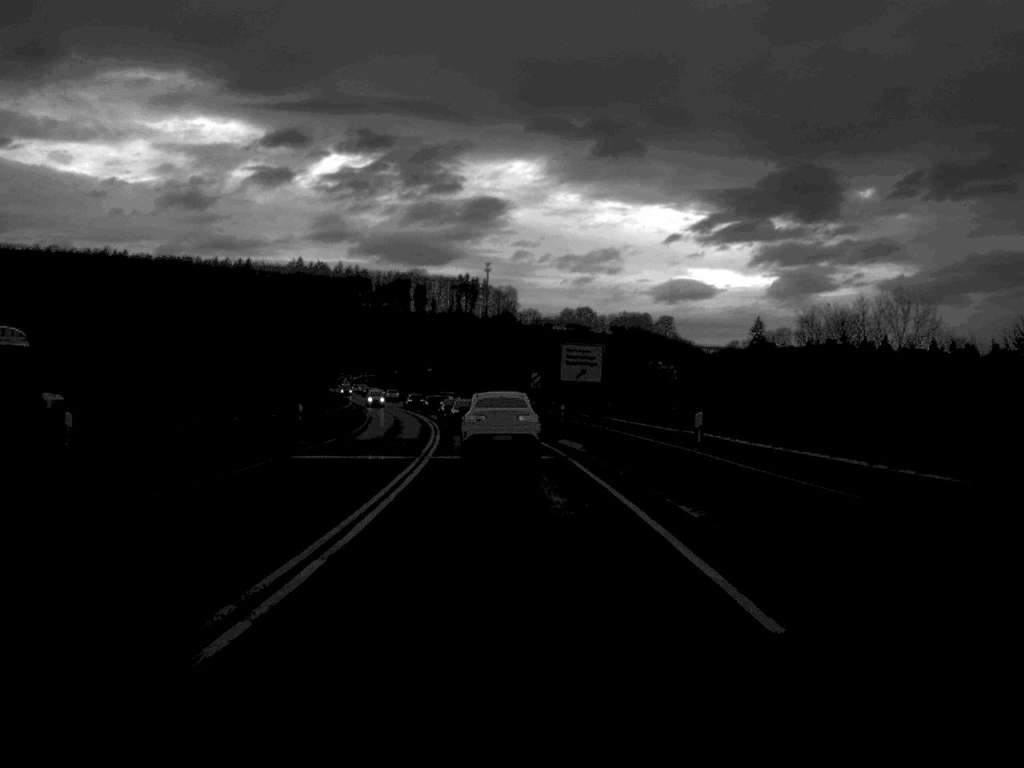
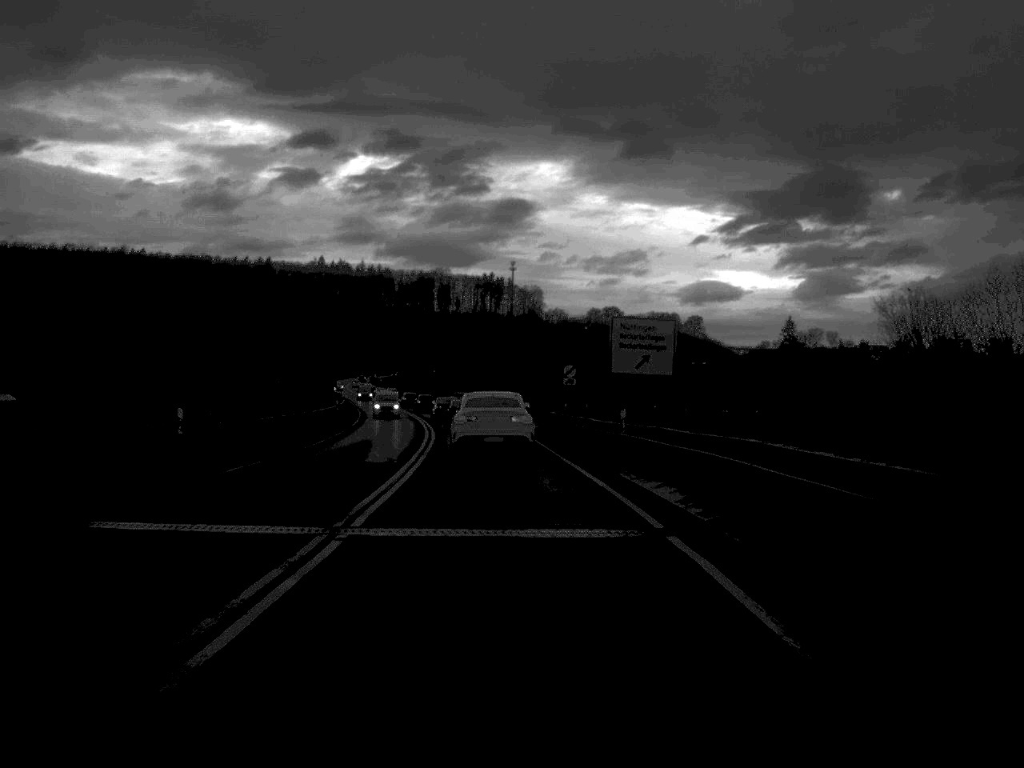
(-0.2, +19.0) m; -1°
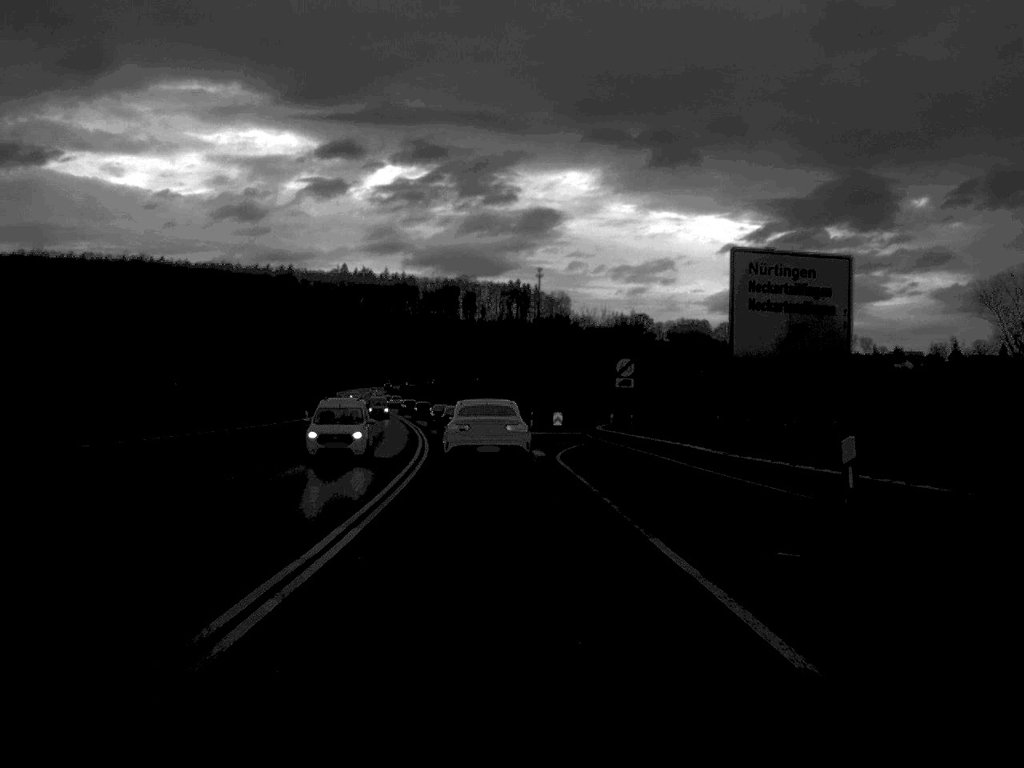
(-0.2, +18.2) m; -1°
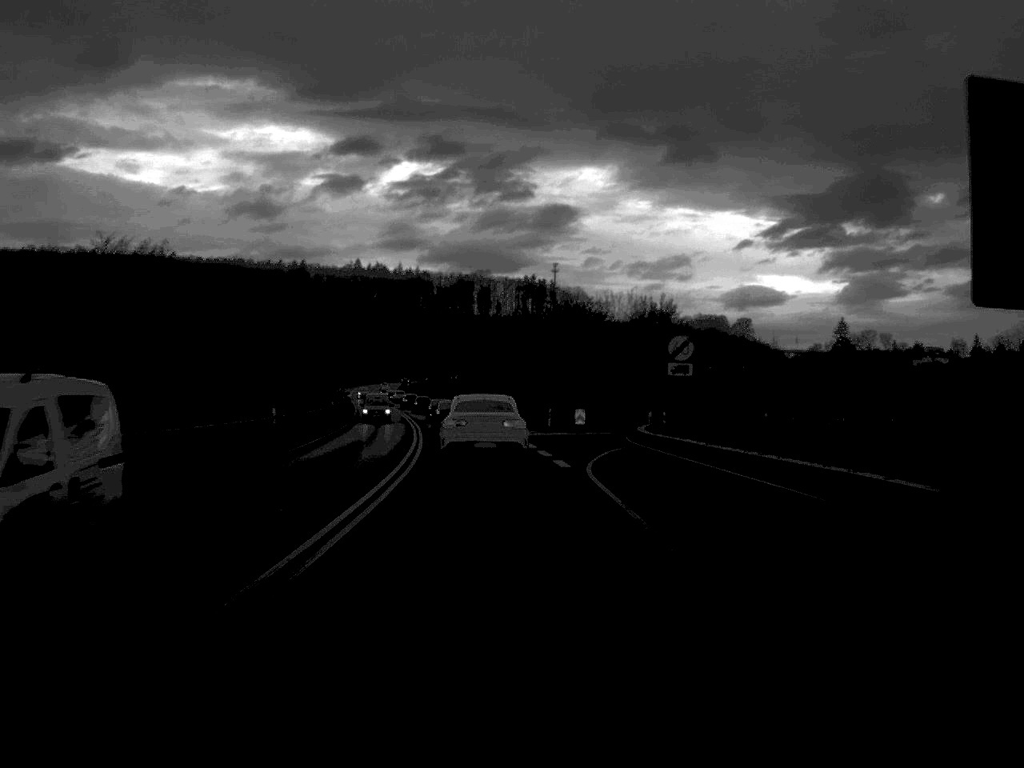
(-0.1, +10.3) m; -1°
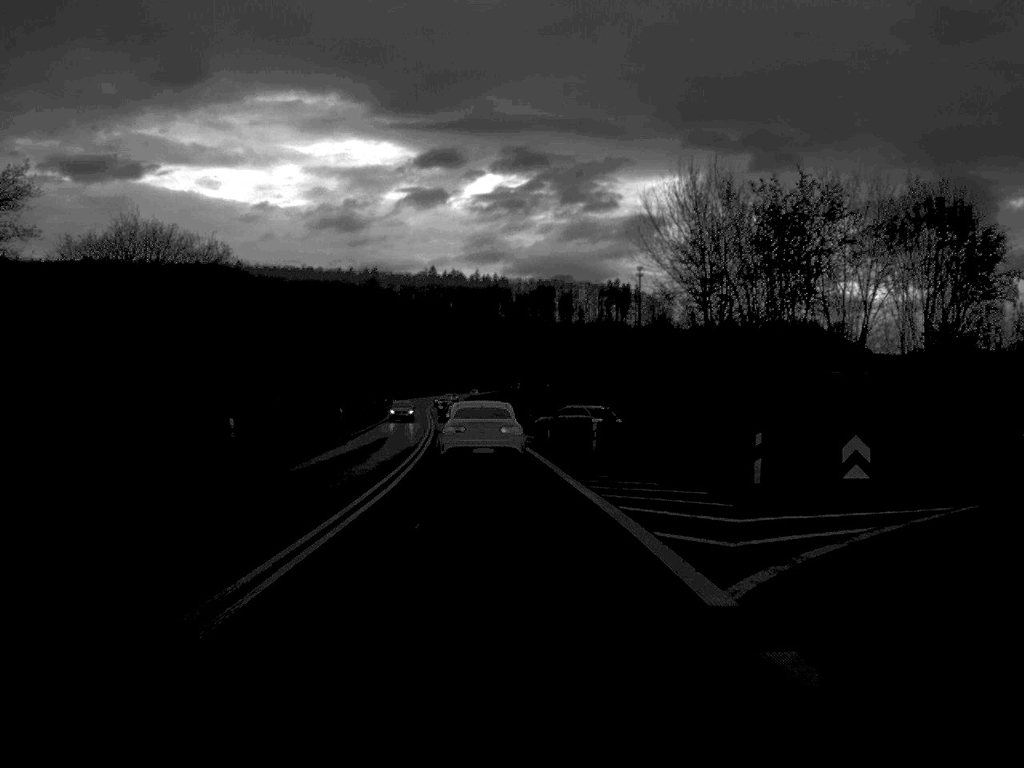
(-1.3, +43.4) m; -4°
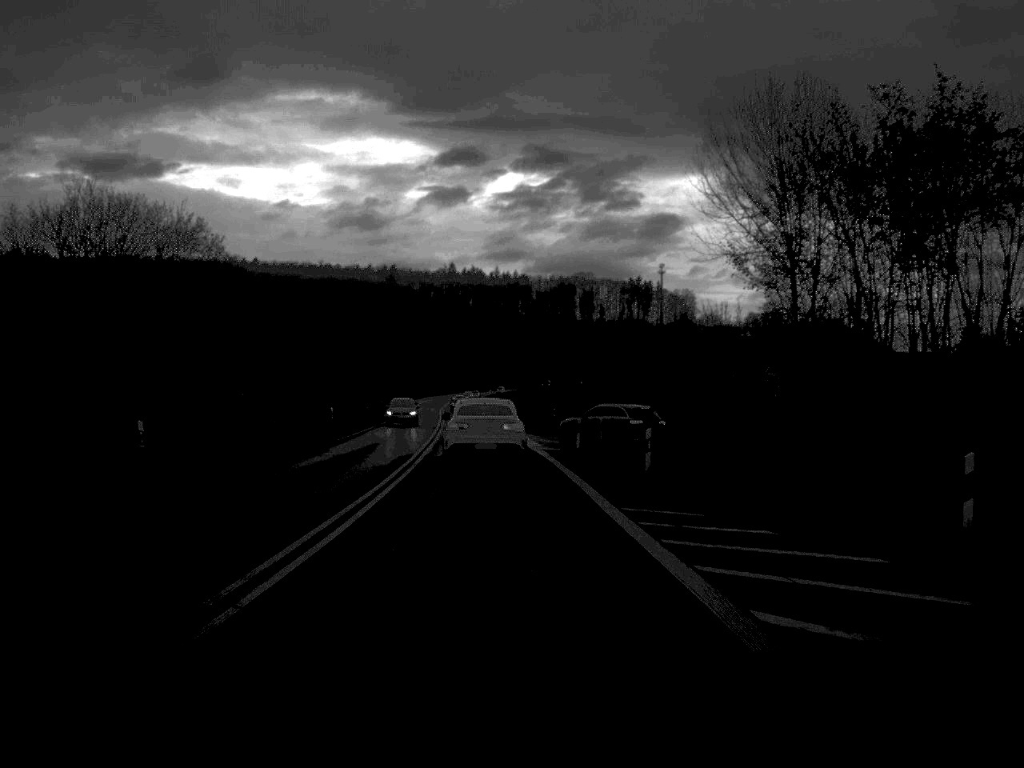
(-0.1, +10.3) m; -1°
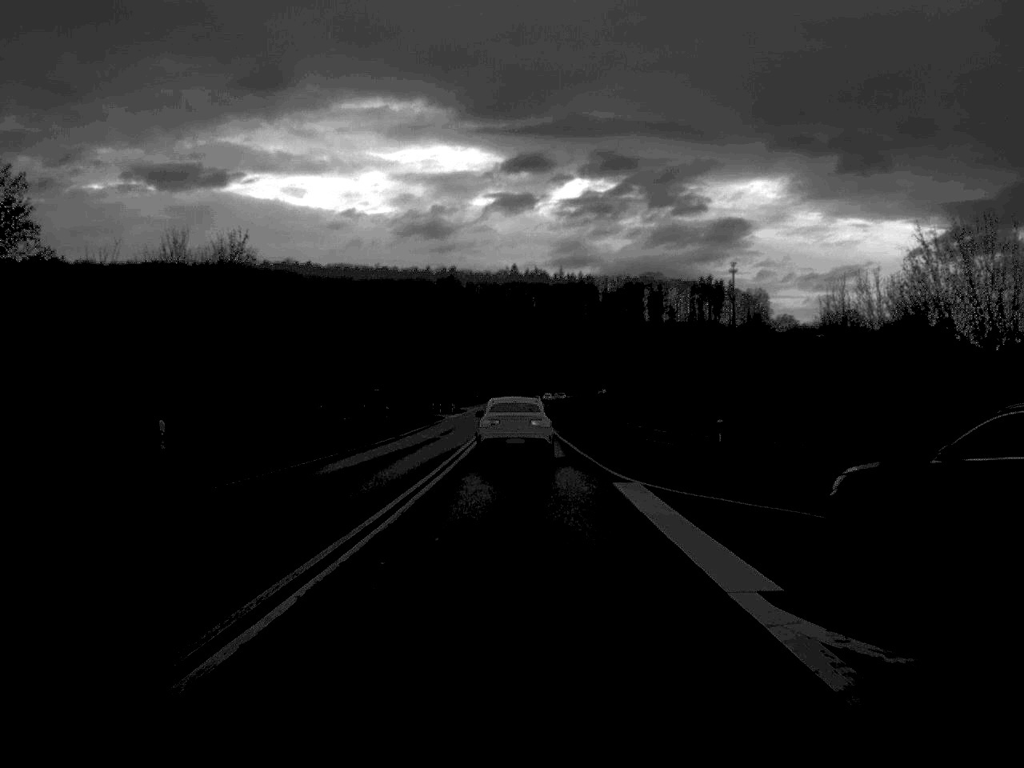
(-0.9, +36.6) m; -3°
